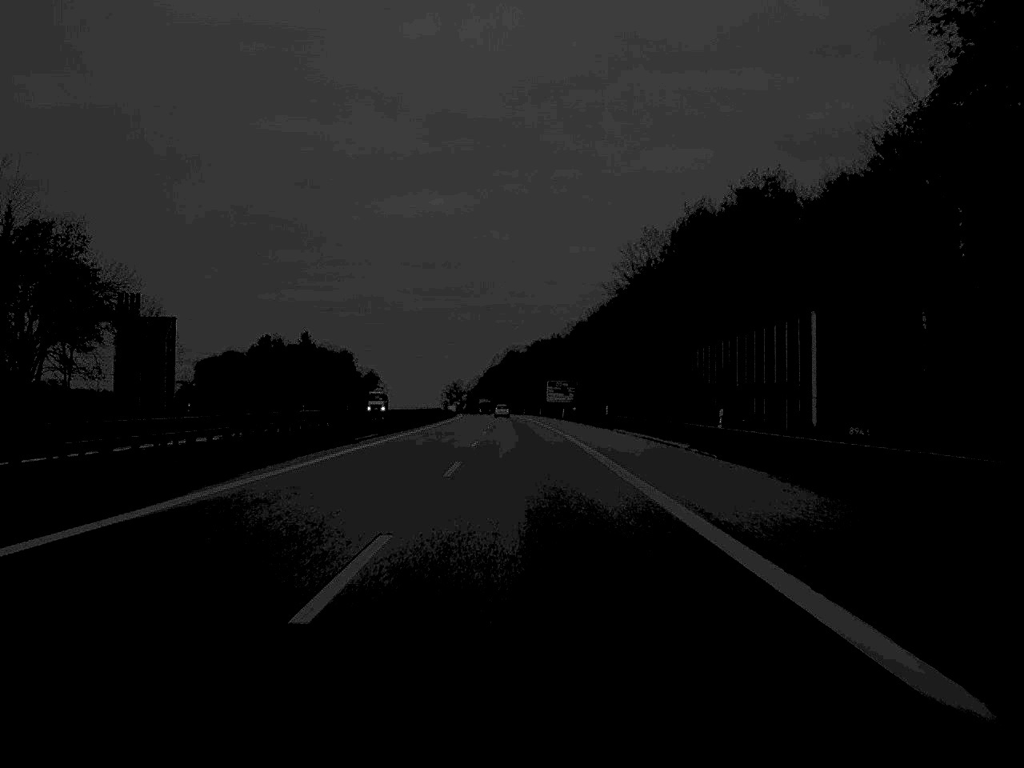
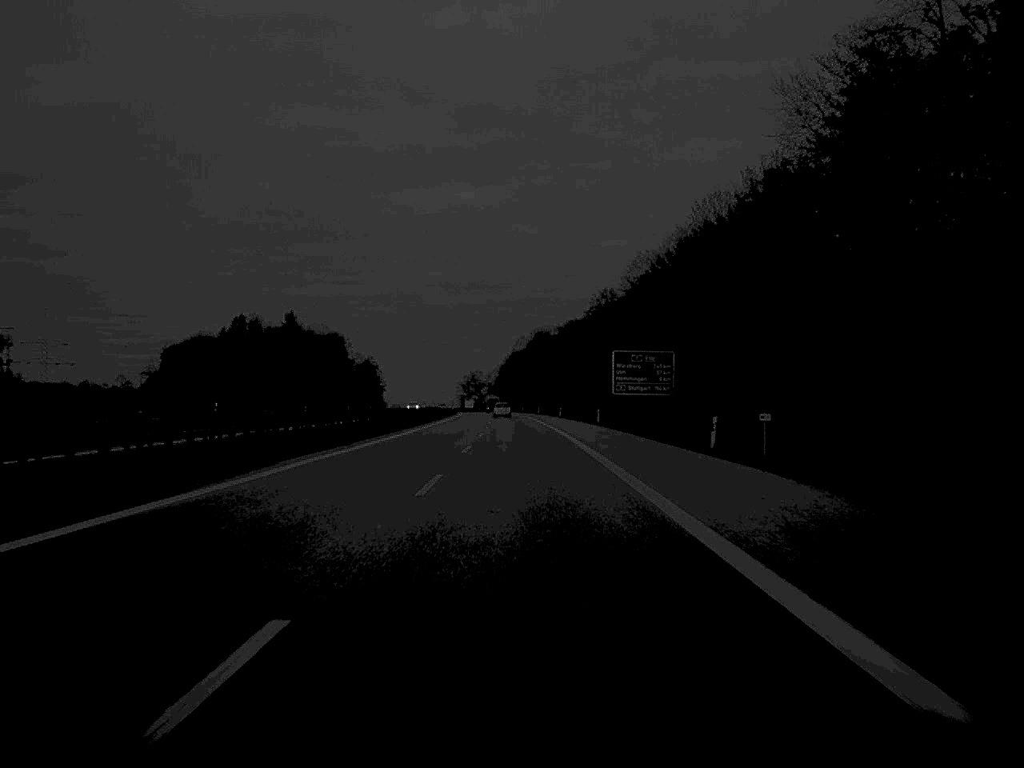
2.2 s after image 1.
(-1.0, +94.8) m; -1°
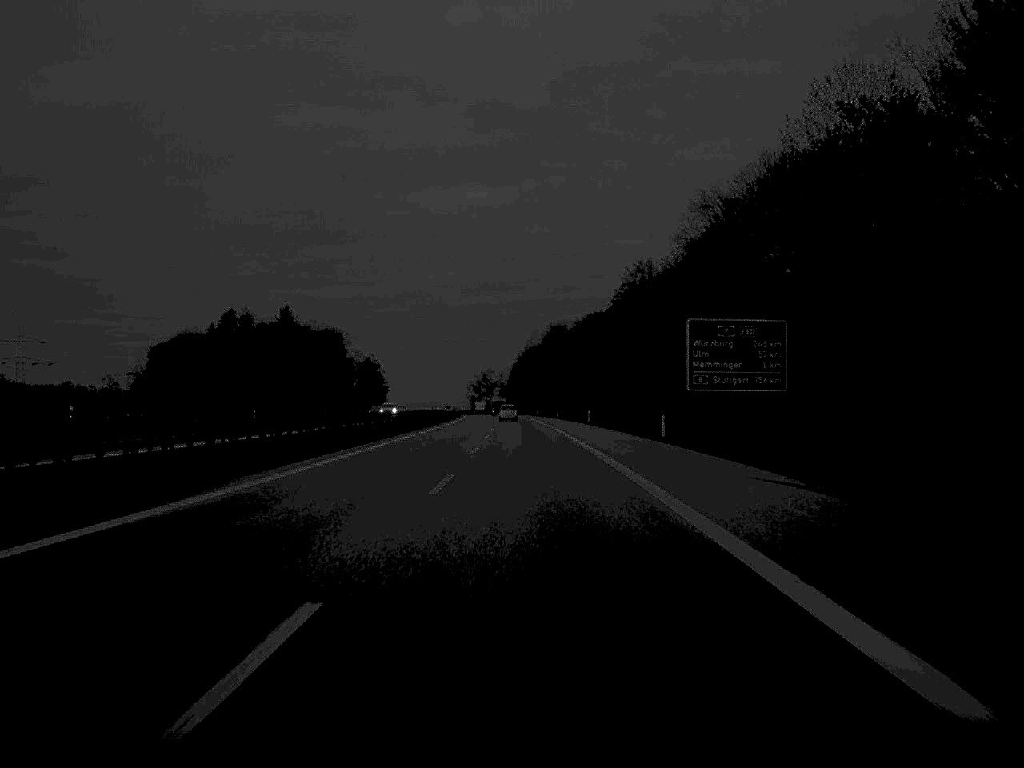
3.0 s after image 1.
(-0.2, +34.3) m; -1°
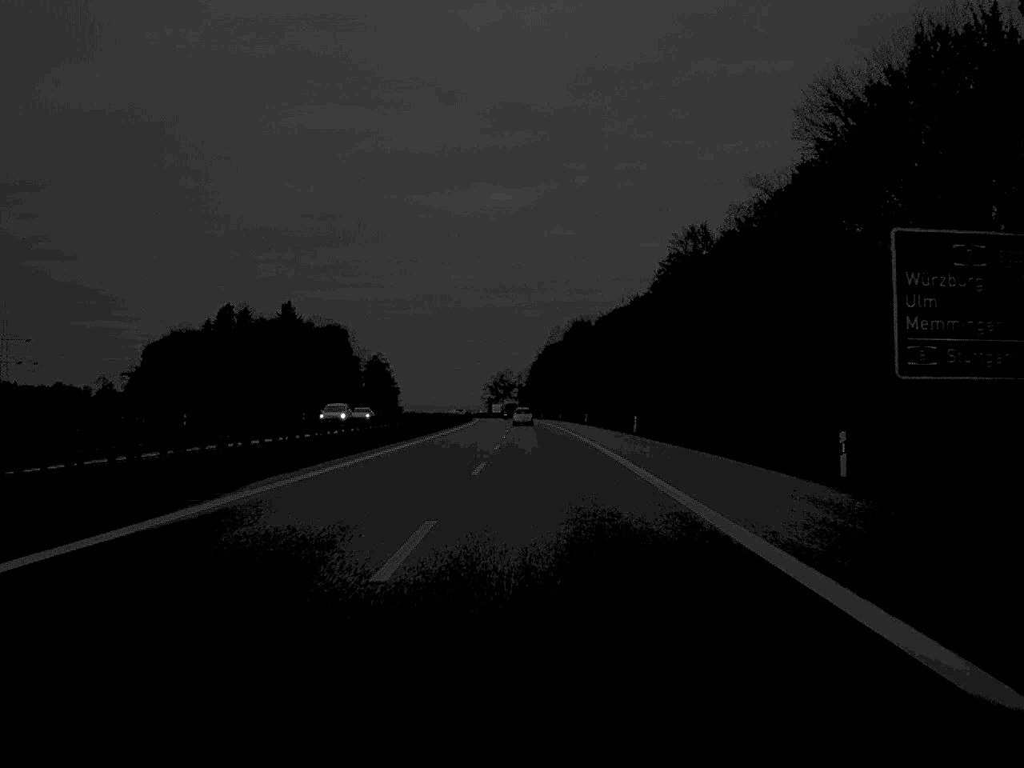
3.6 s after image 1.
(-0.2, +28.6) m; -1°
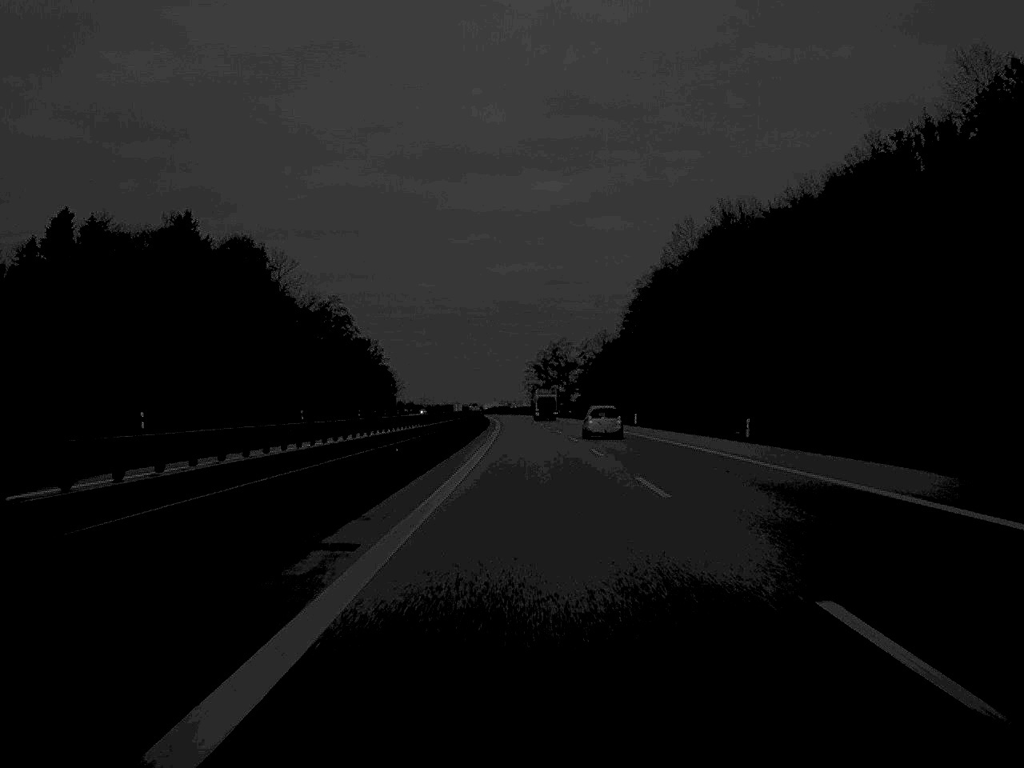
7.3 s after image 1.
(-4.9, +168.5) m; -2°
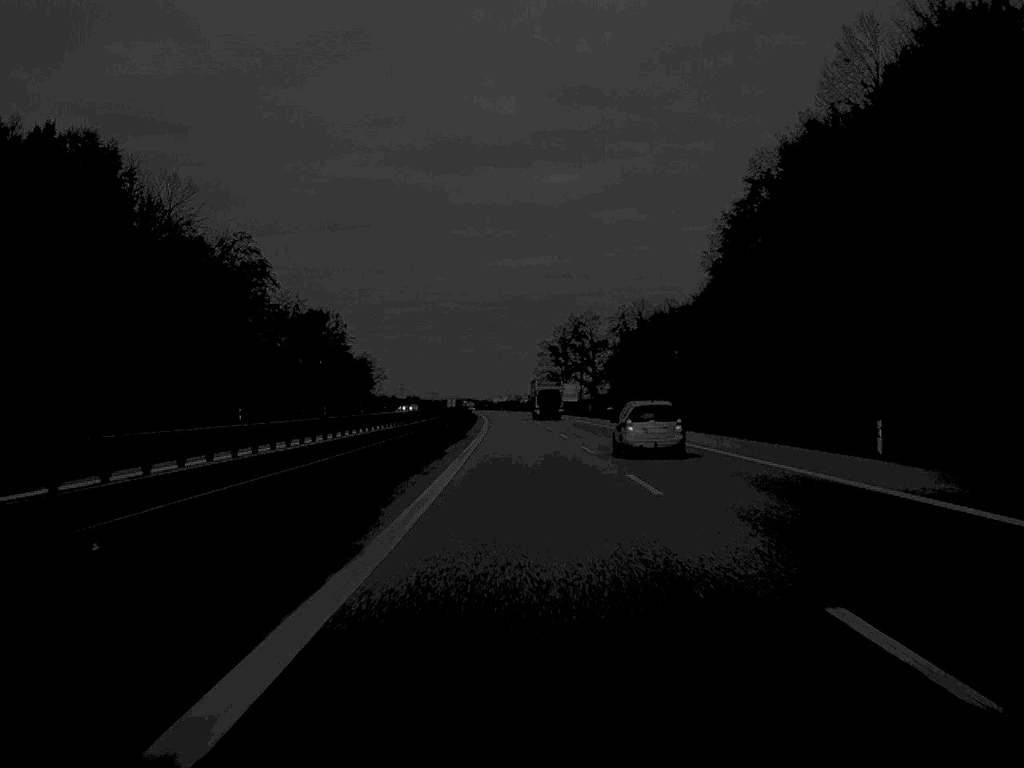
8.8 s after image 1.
(-0.2, +71.8) m; -1°
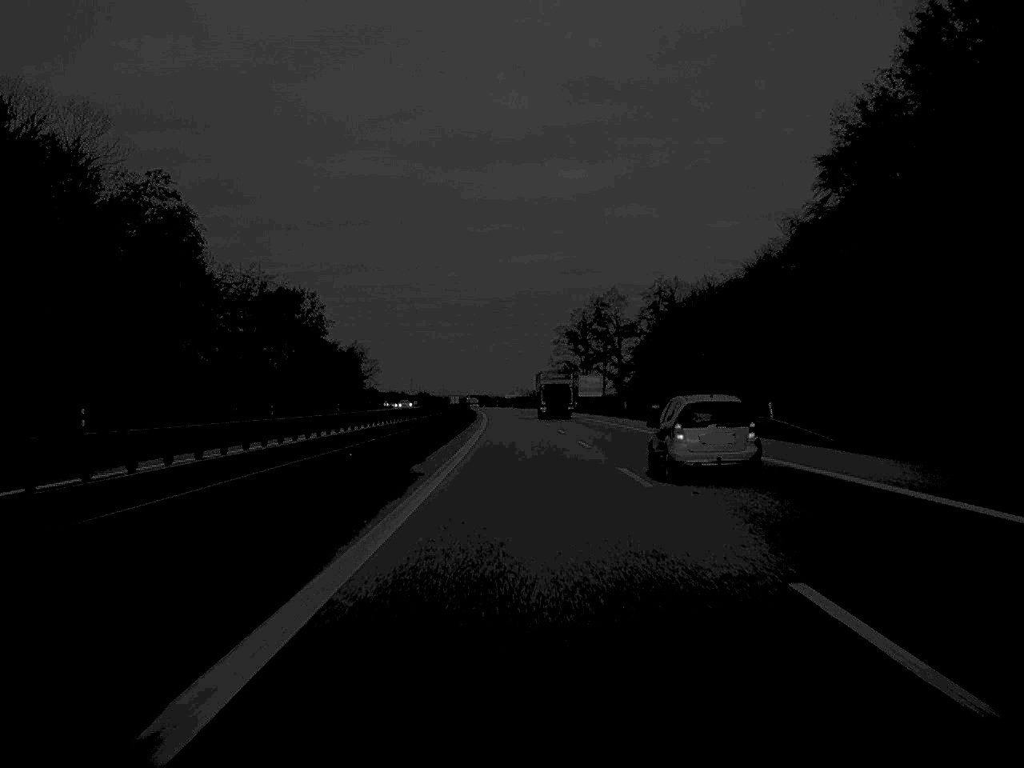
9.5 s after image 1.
(-0.2, +33.2) m; -1°
